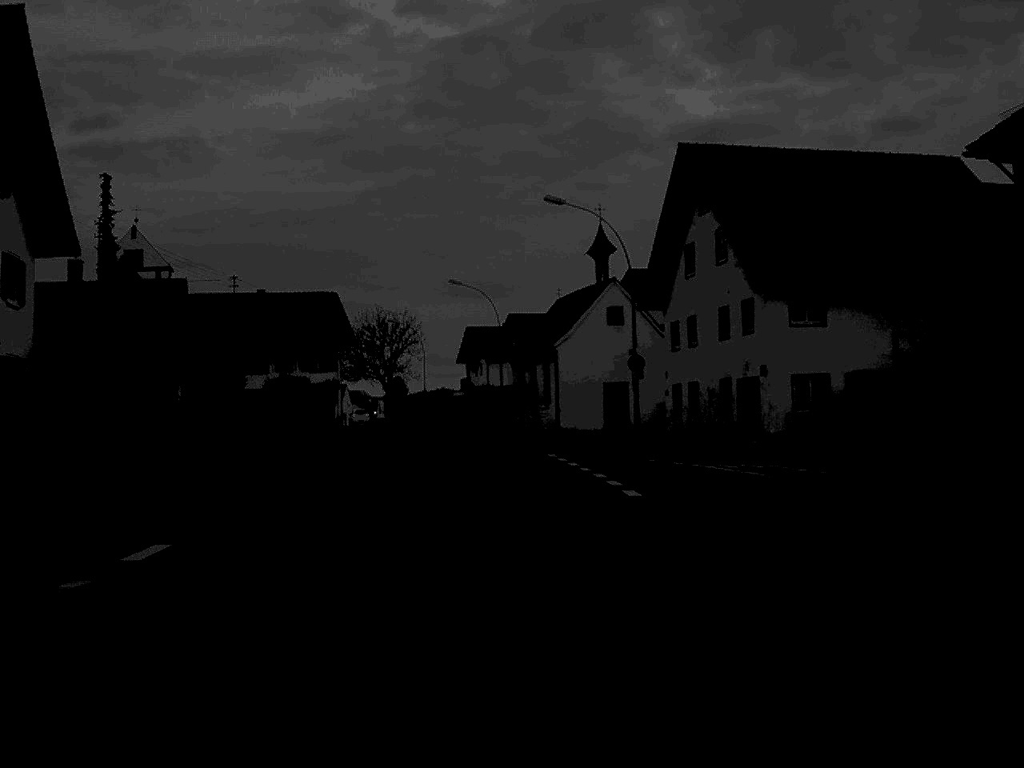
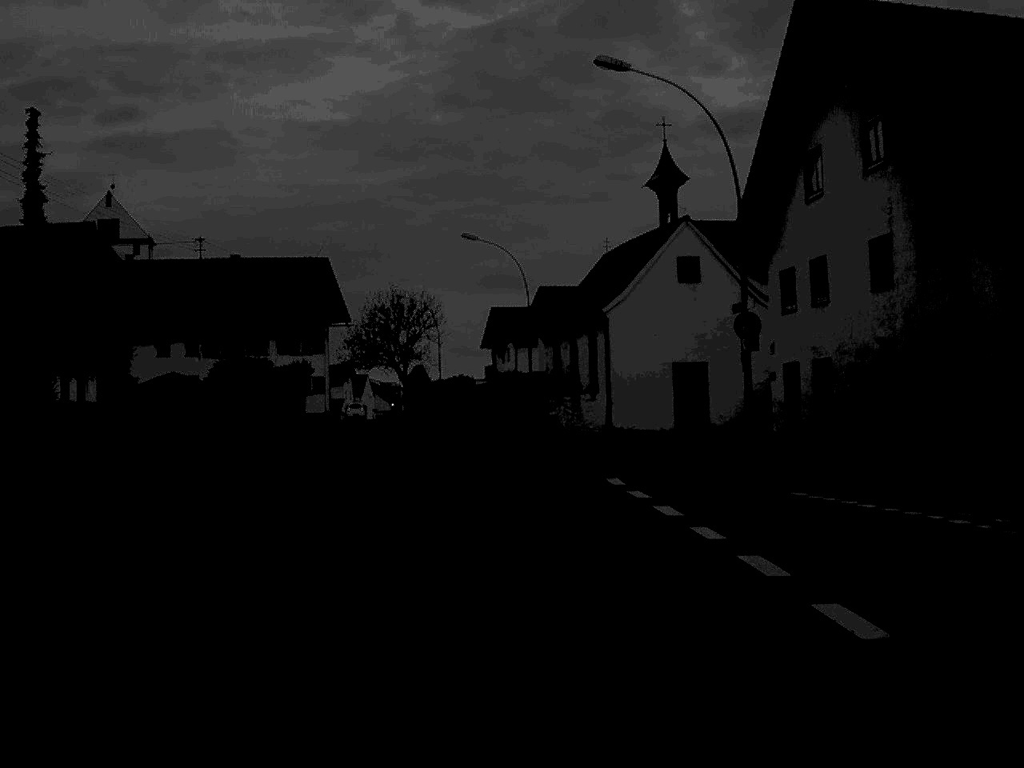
(-0.2, +17.2) m; -1°
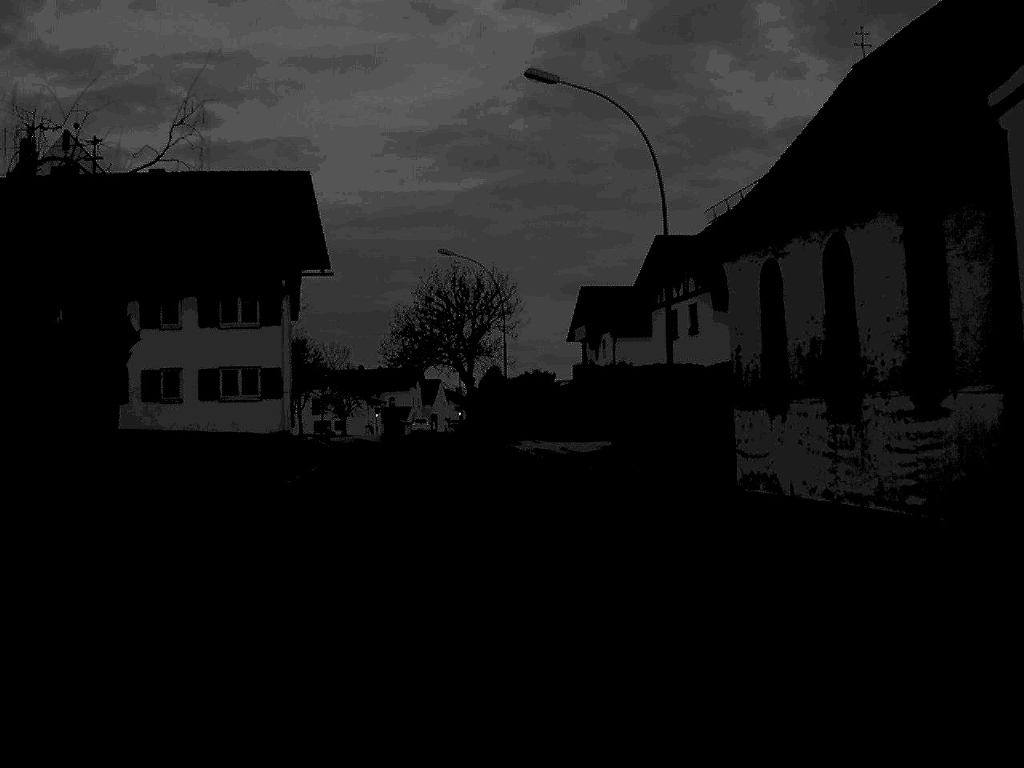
(-0.9, +30.3) m; -4°
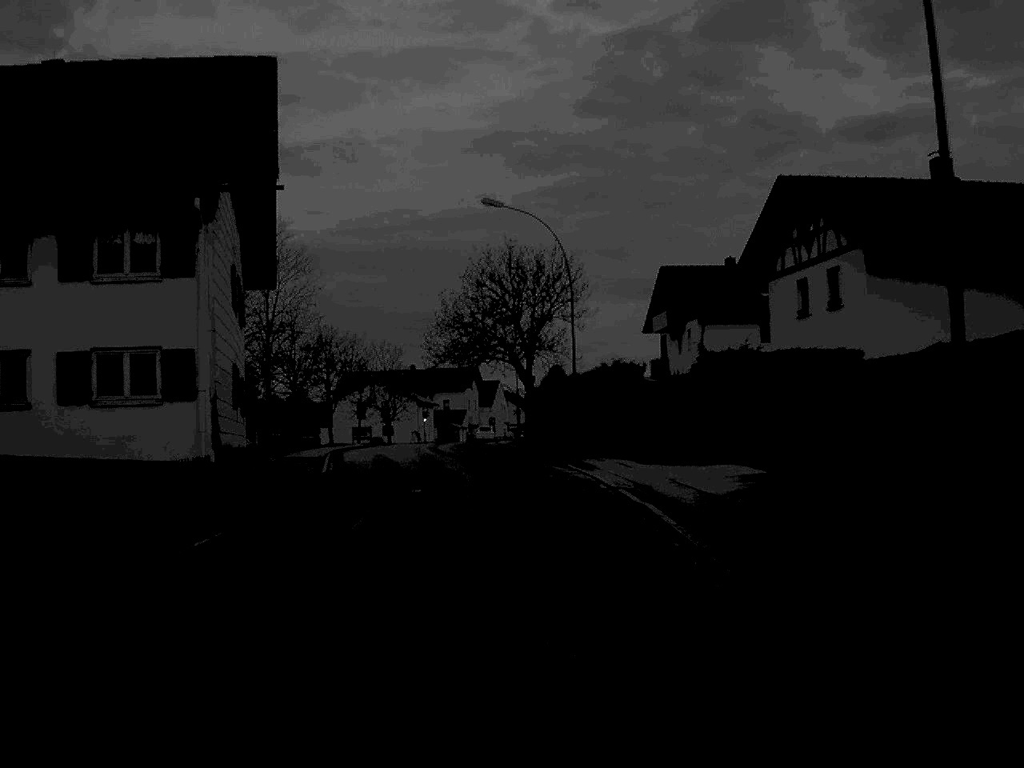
(-0.4, +15.6) m; -3°
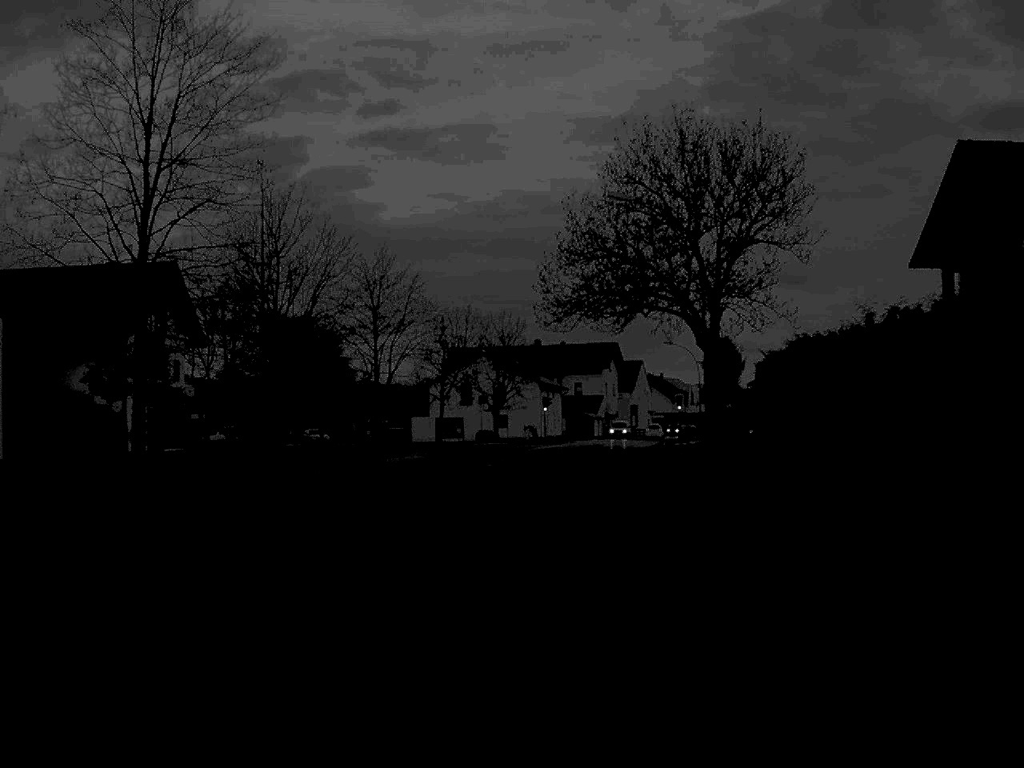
(-1.9, +36.9) m; -6°
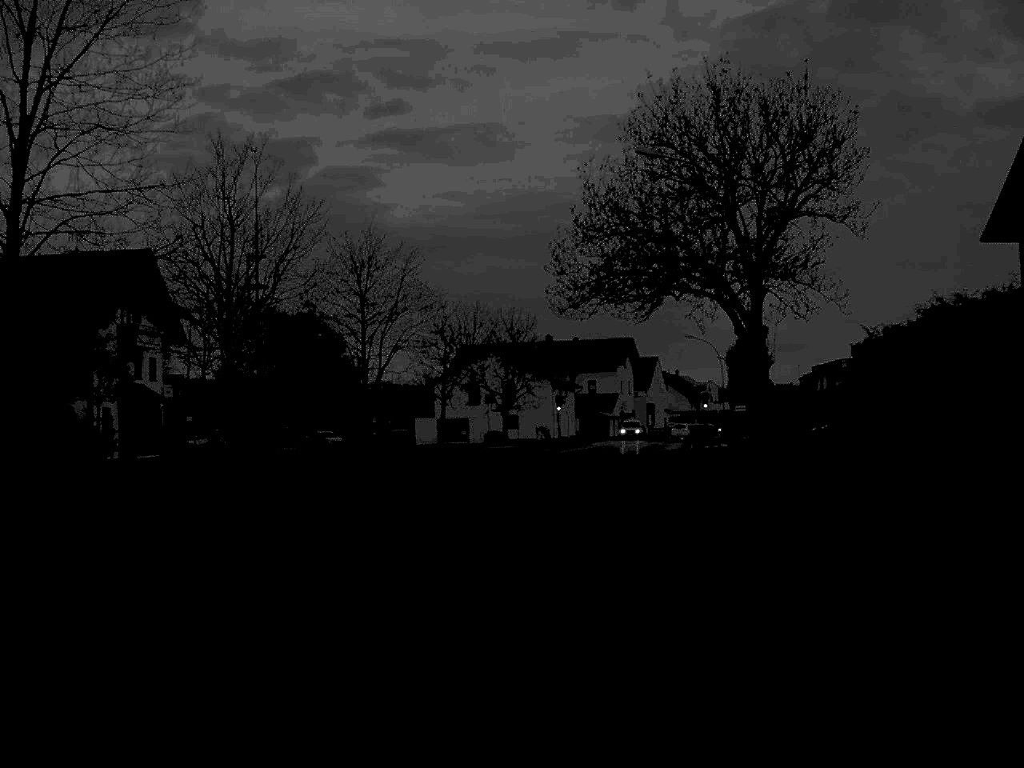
(0.0, +7.4) m; 0°
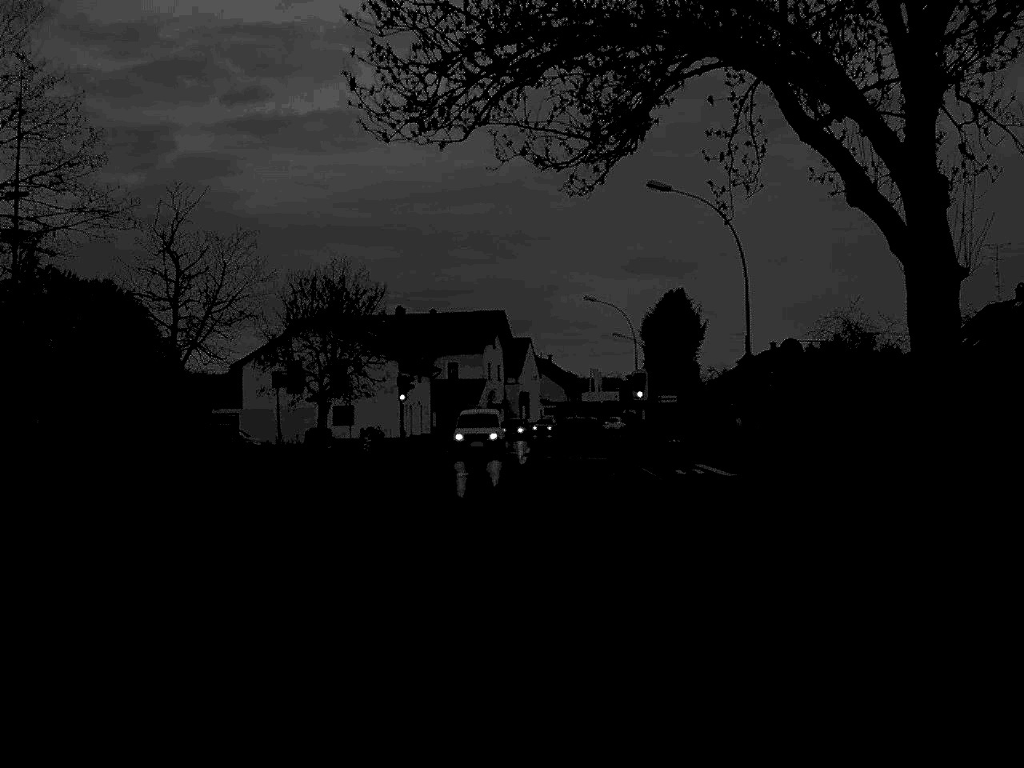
(+1.2, +29.7) m; +7°
